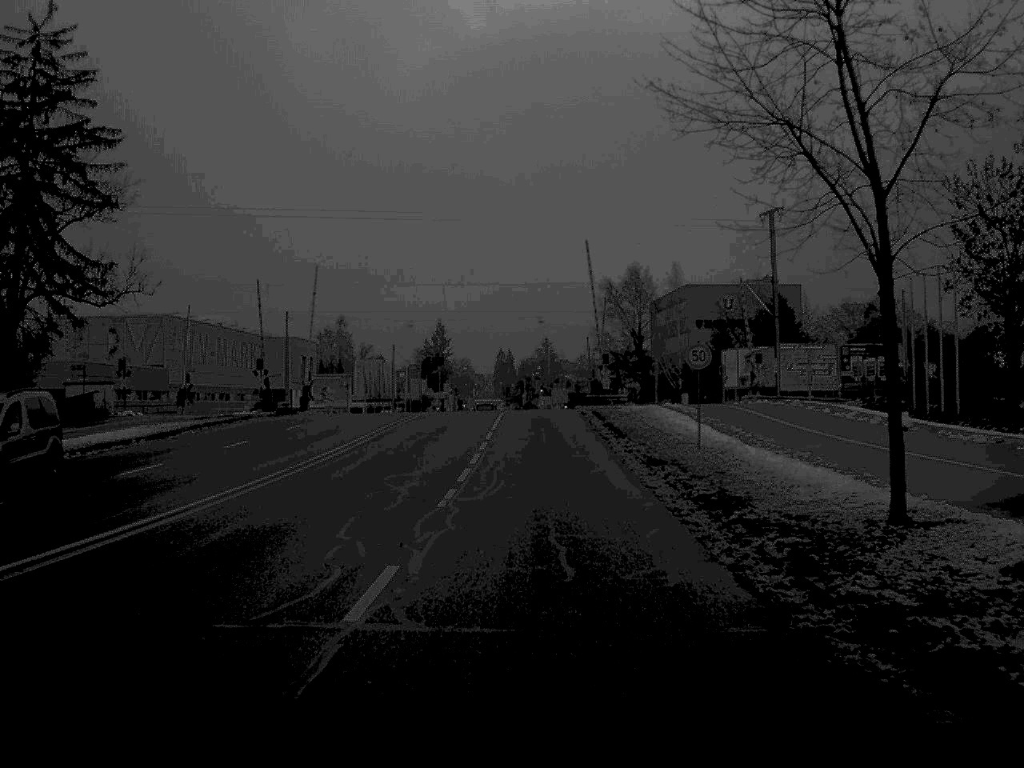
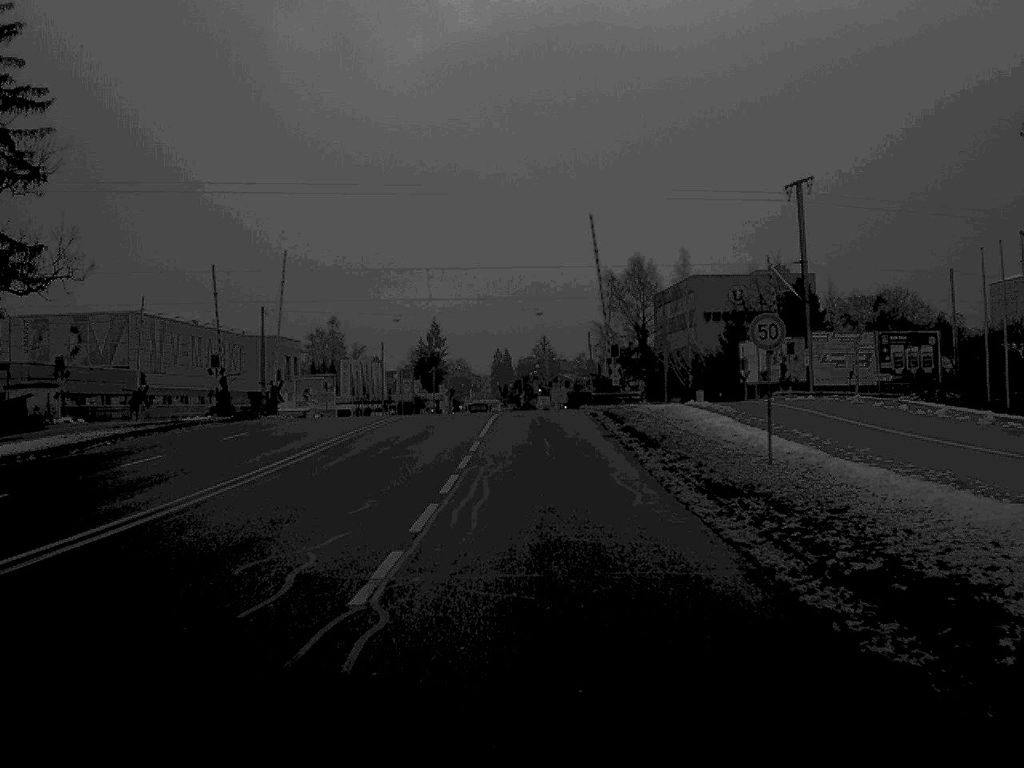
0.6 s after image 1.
(0.0, +8.8) m; 0°
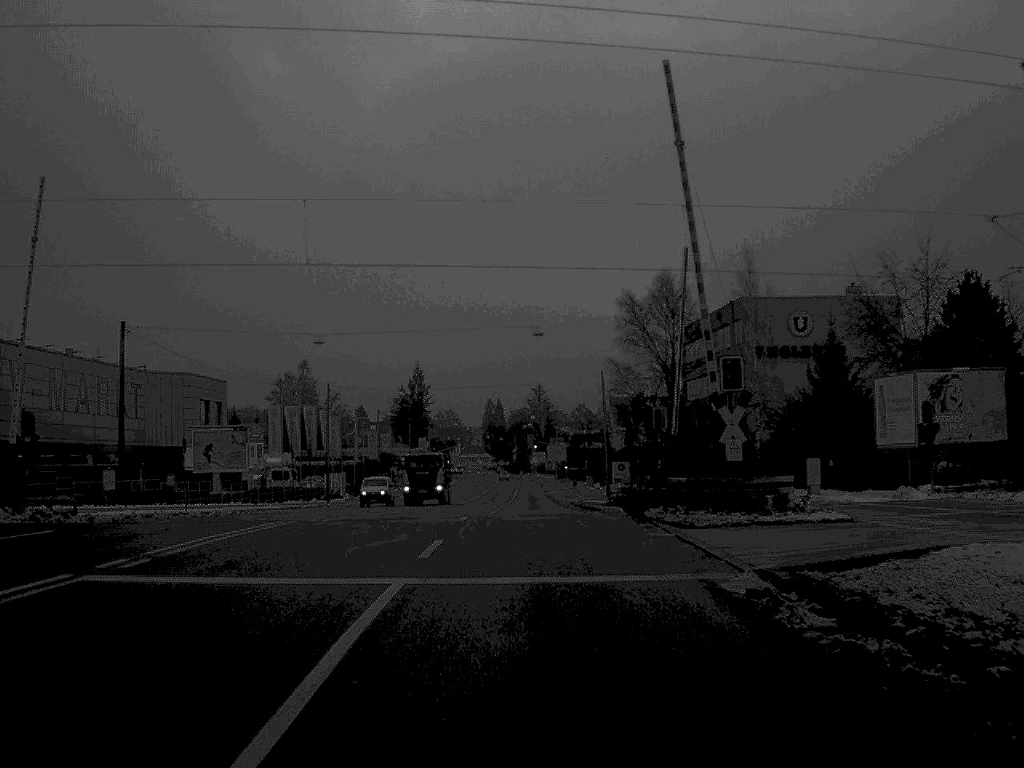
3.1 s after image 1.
(+0.1, +34.0) m; 0°
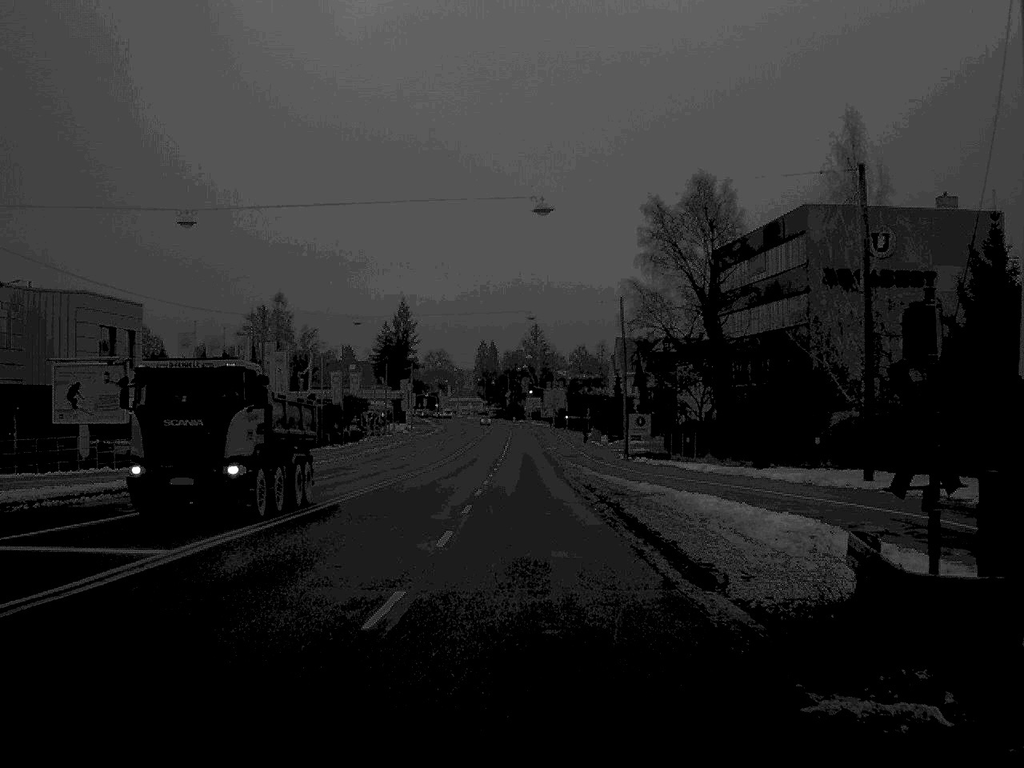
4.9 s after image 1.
(0.0, +24.4) m; 0°
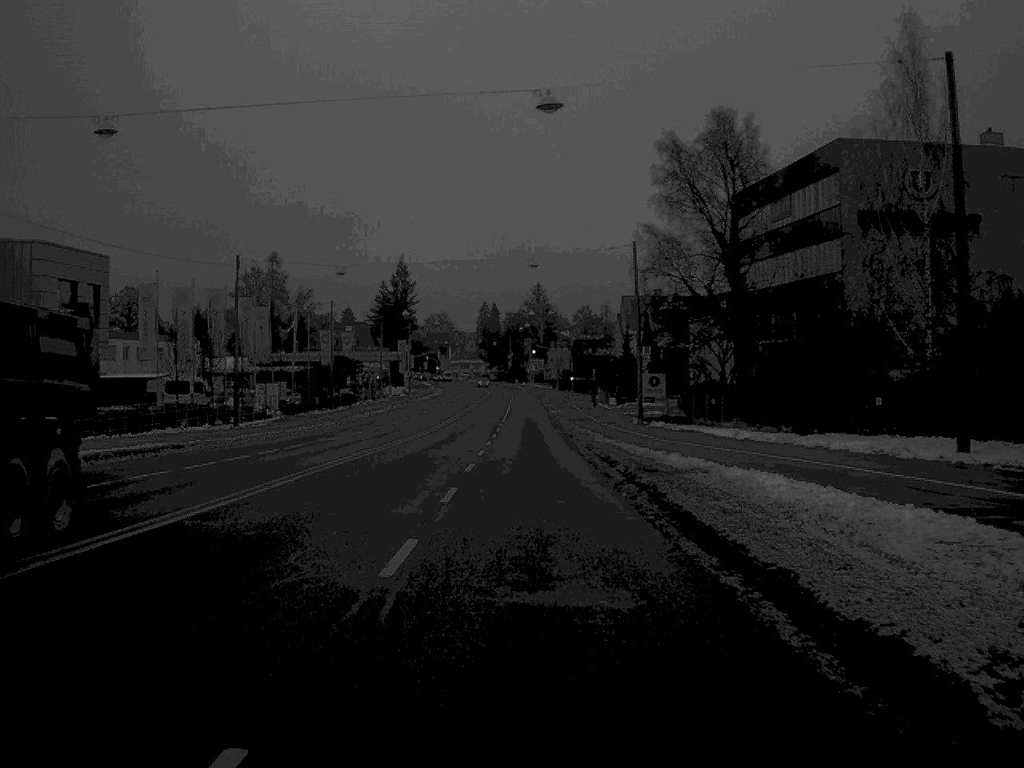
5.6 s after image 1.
(0.0, +7.9) m; 0°
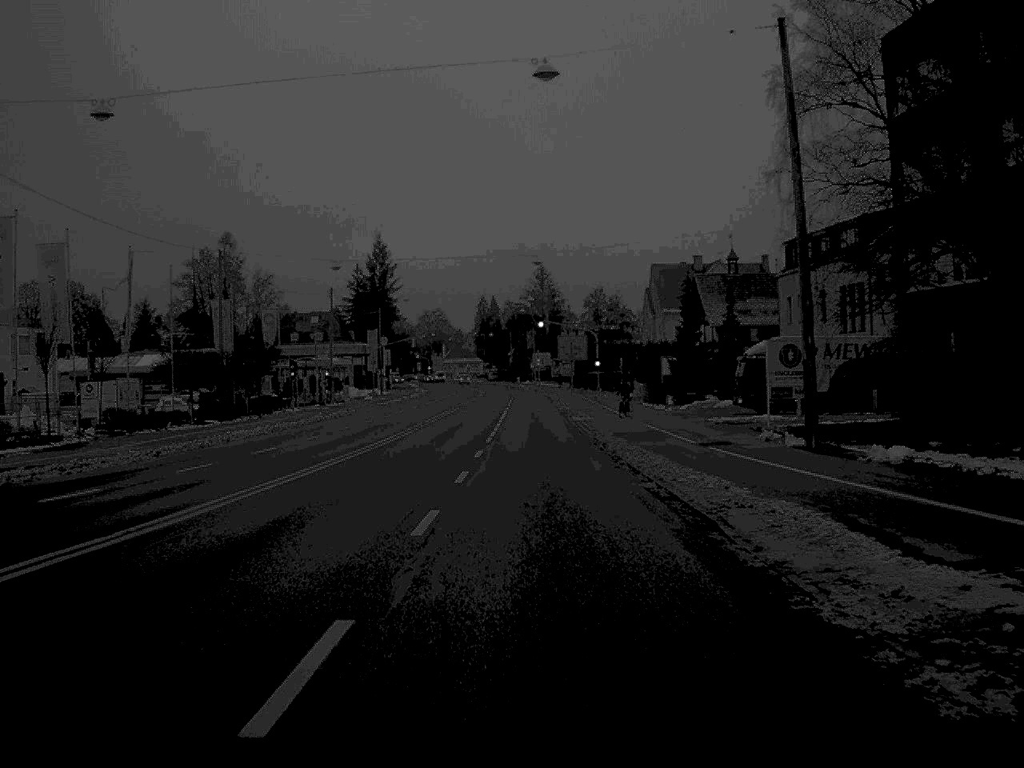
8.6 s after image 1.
(-0.1, +41.5) m; 0°
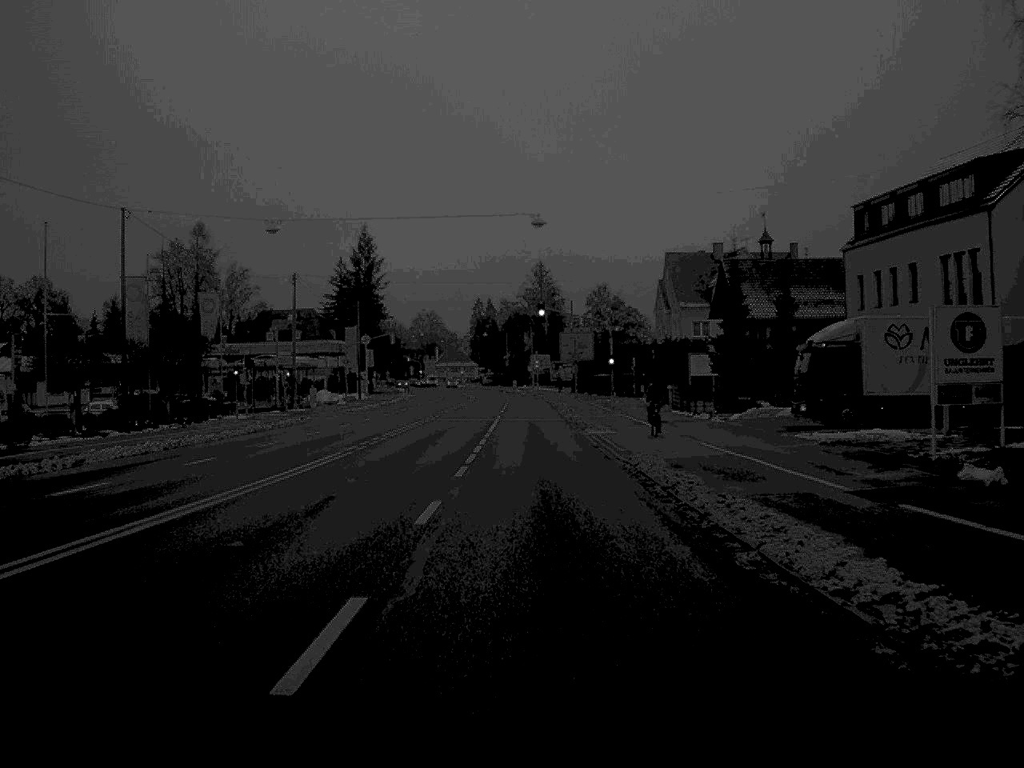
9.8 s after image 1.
(0.0, +16.9) m; 0°
